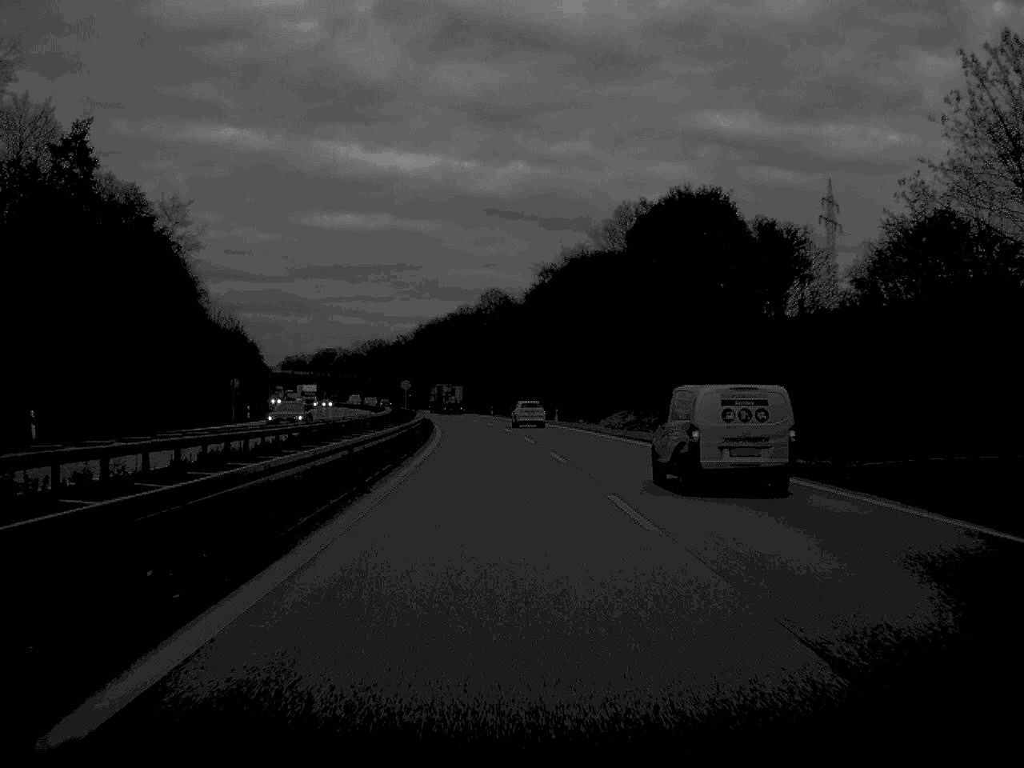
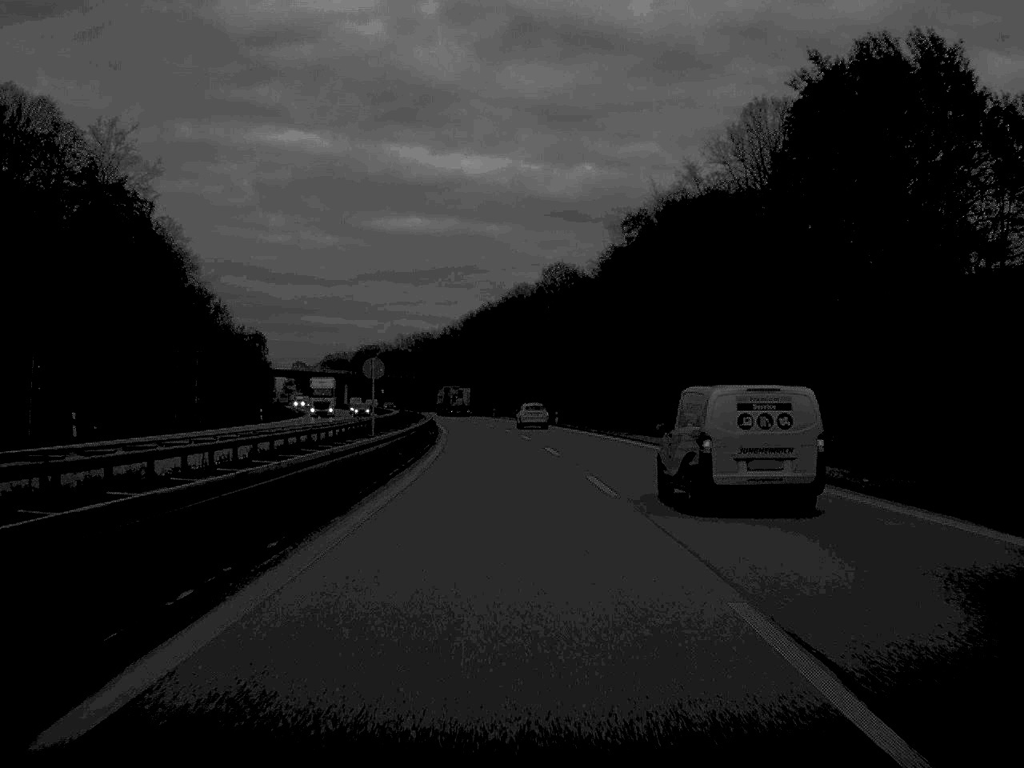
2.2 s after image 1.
(-1.1, +46.8) m; -3°
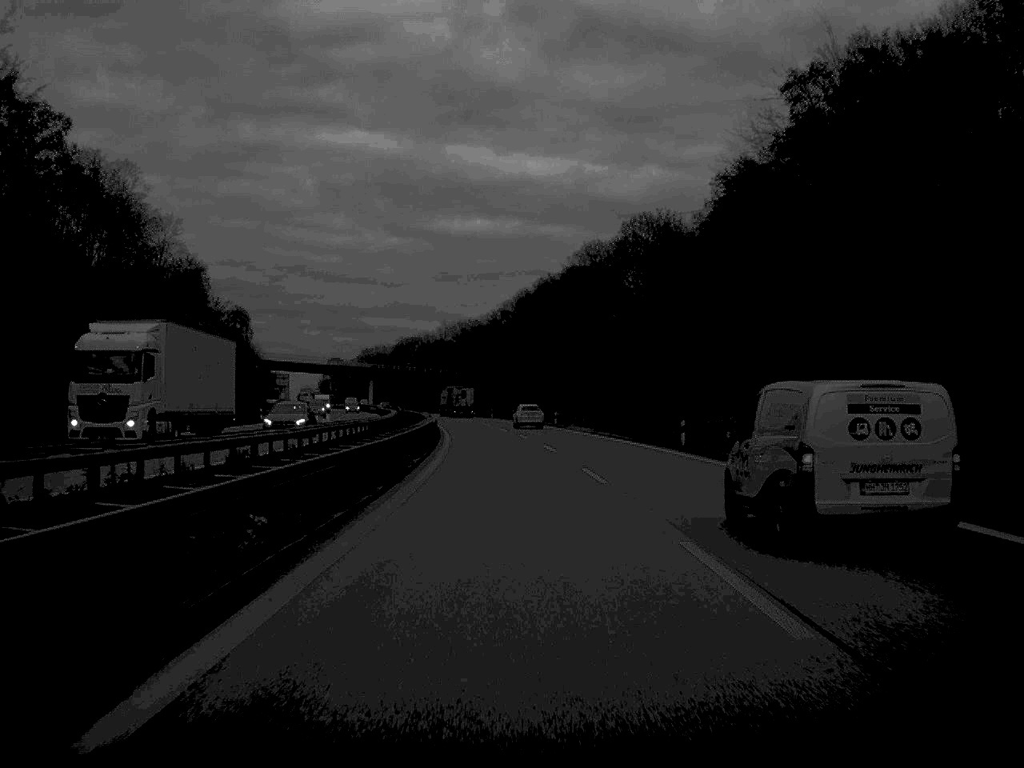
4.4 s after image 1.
(-1.2, +49.2) m; -3°
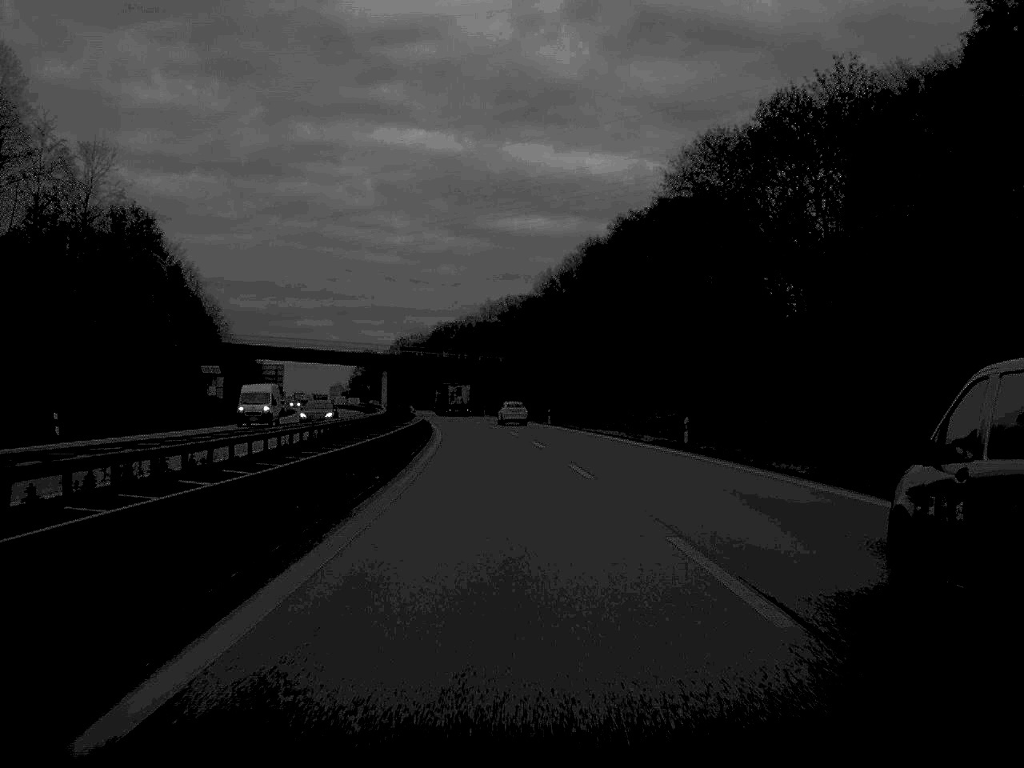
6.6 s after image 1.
(-1.3, +52.9) m; -3°
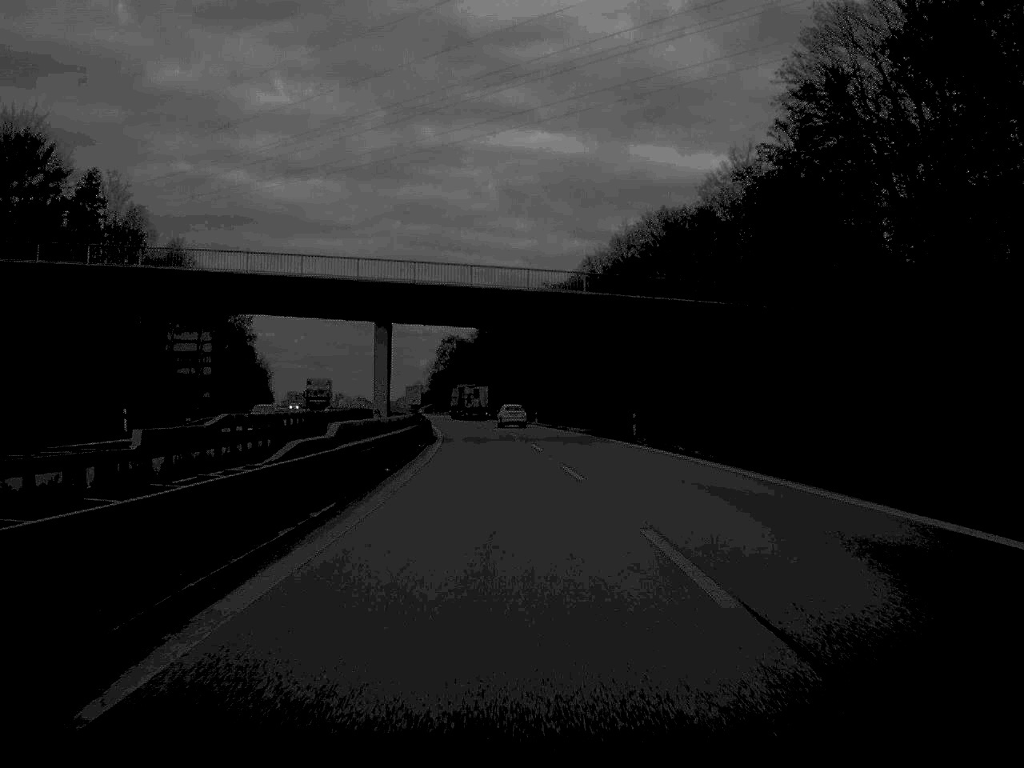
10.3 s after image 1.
(-4.0, +88.2) m; -5°
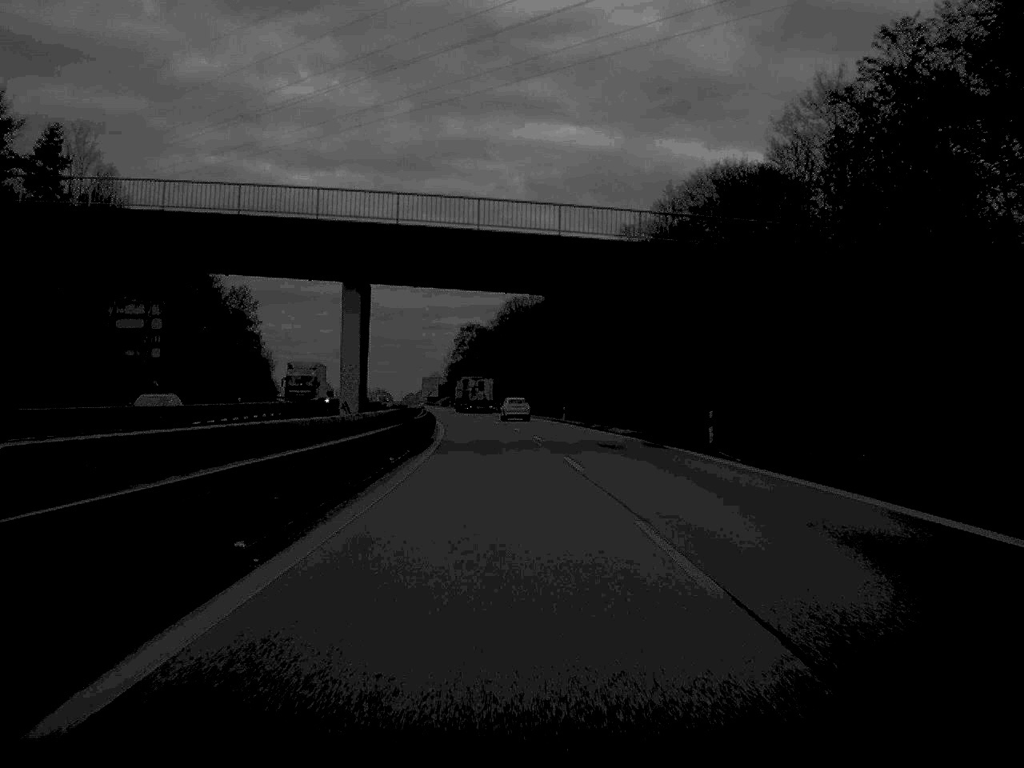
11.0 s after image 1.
(-0.2, +17.1) m; -1°
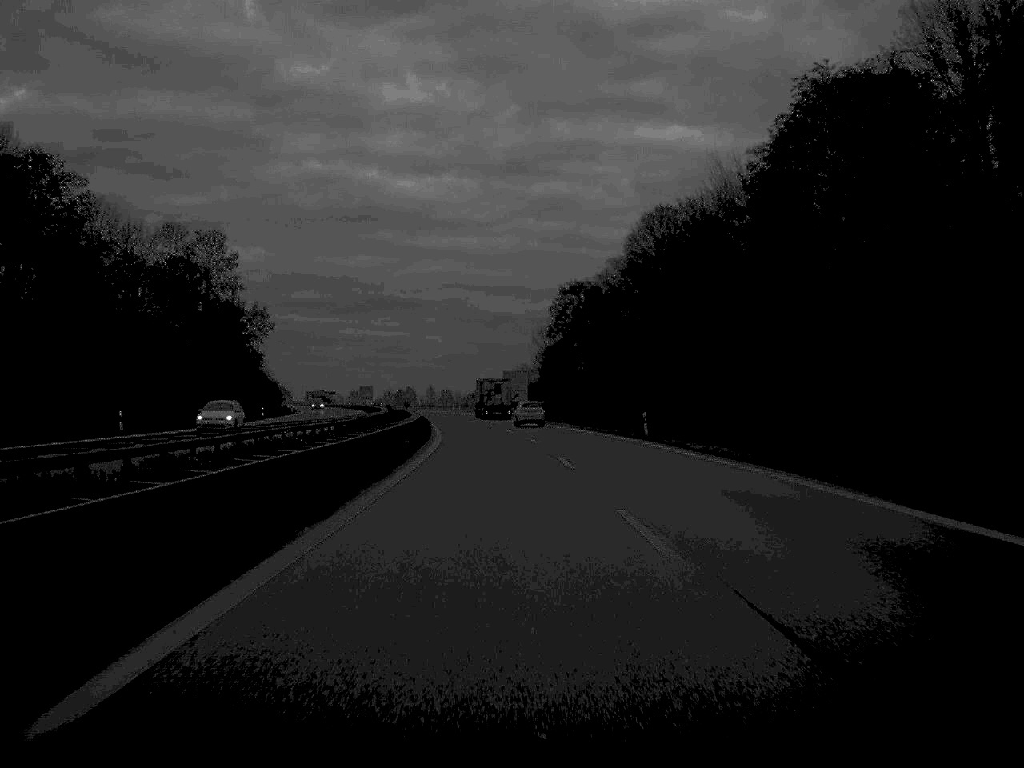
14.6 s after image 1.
(-3.7, +87.3) m; -5°
